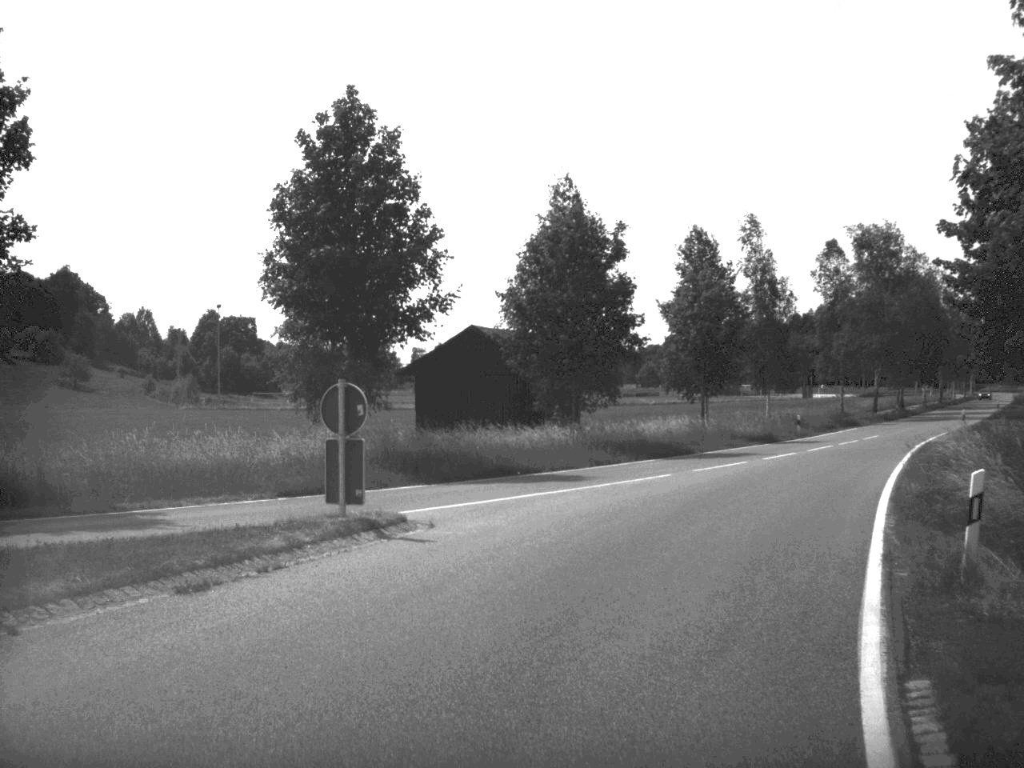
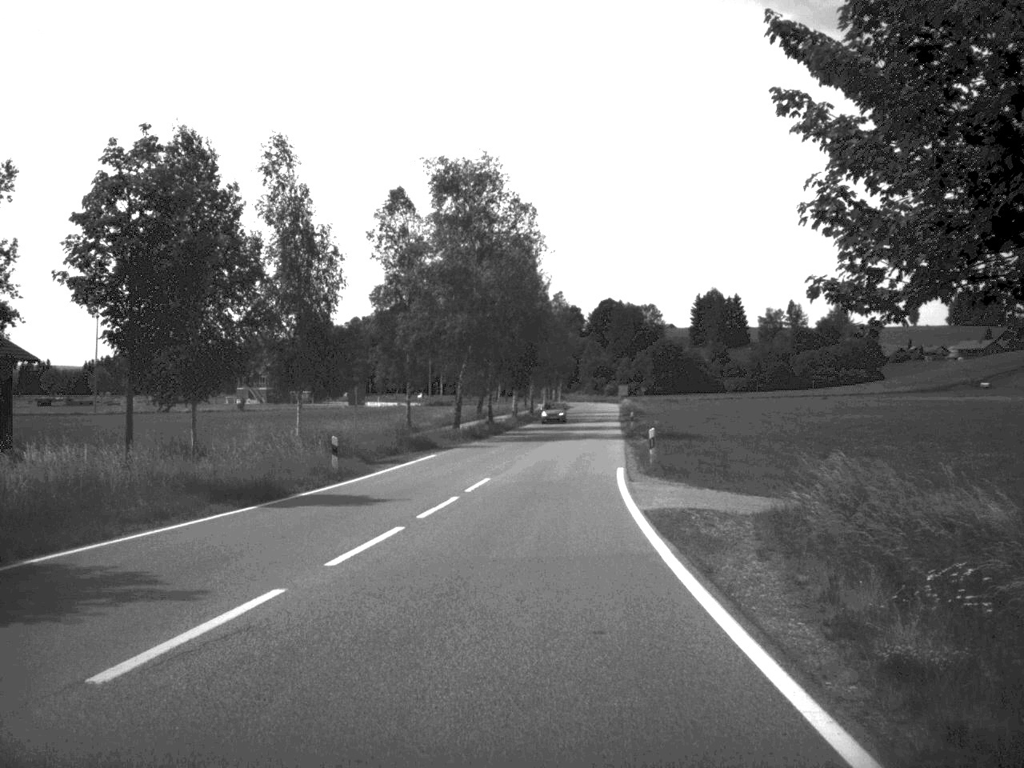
(+5.8, +26.6) m; +19°
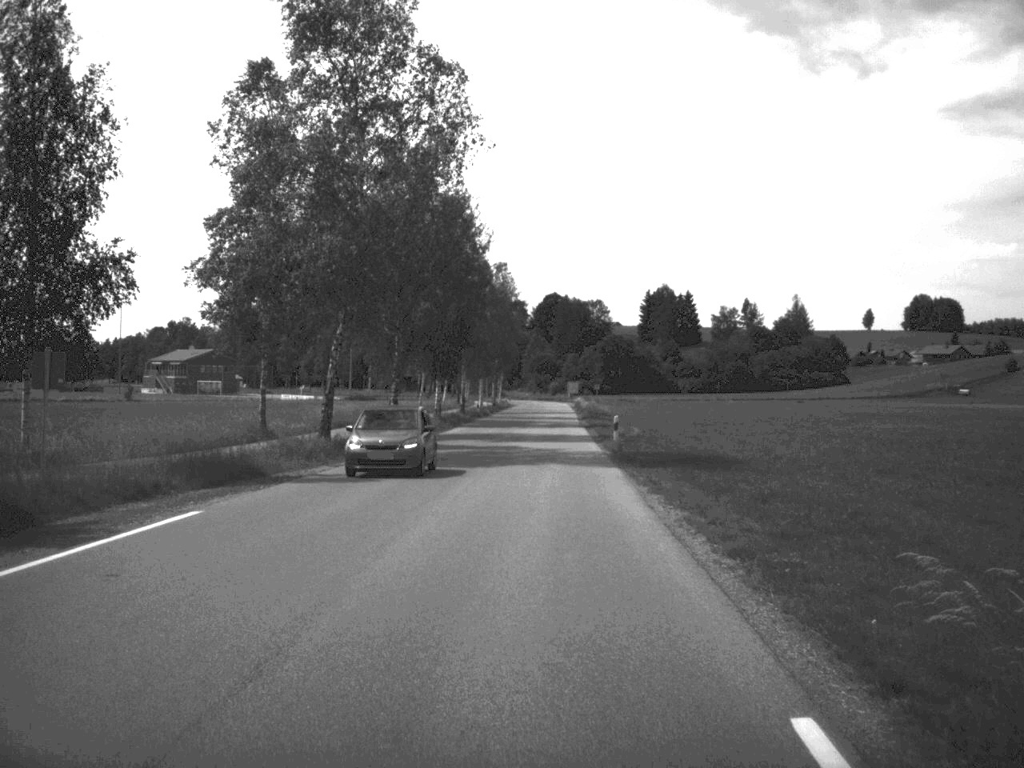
(+0.6, +25.4) m; +3°
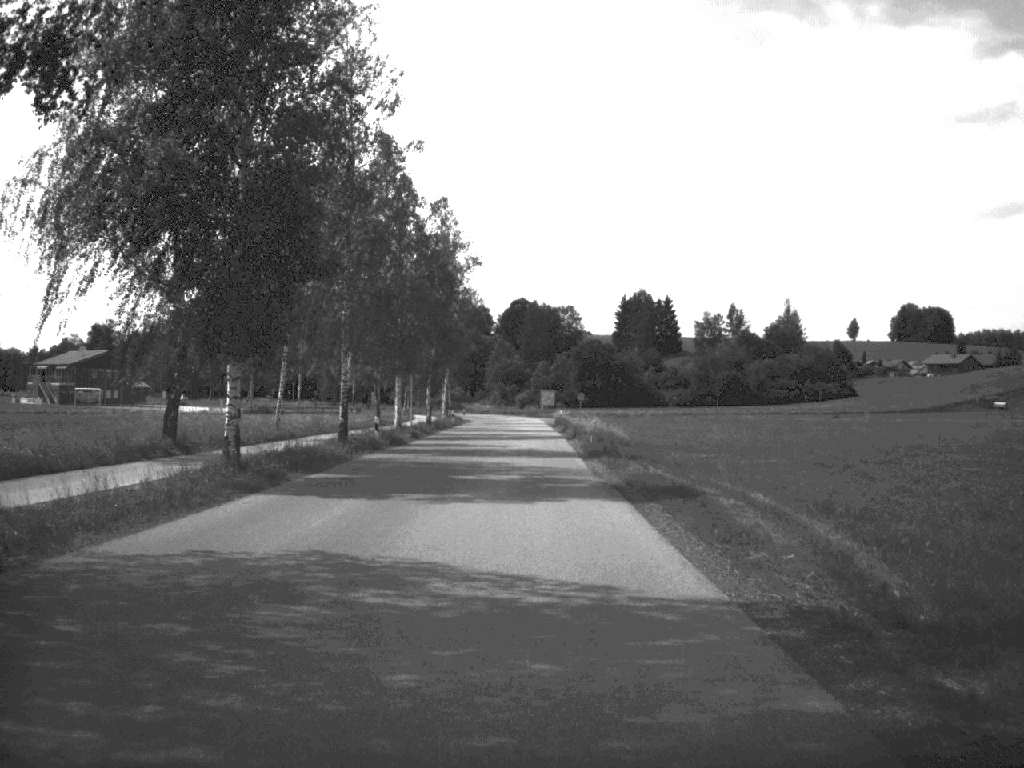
(+0.7, +41.3) m; +1°
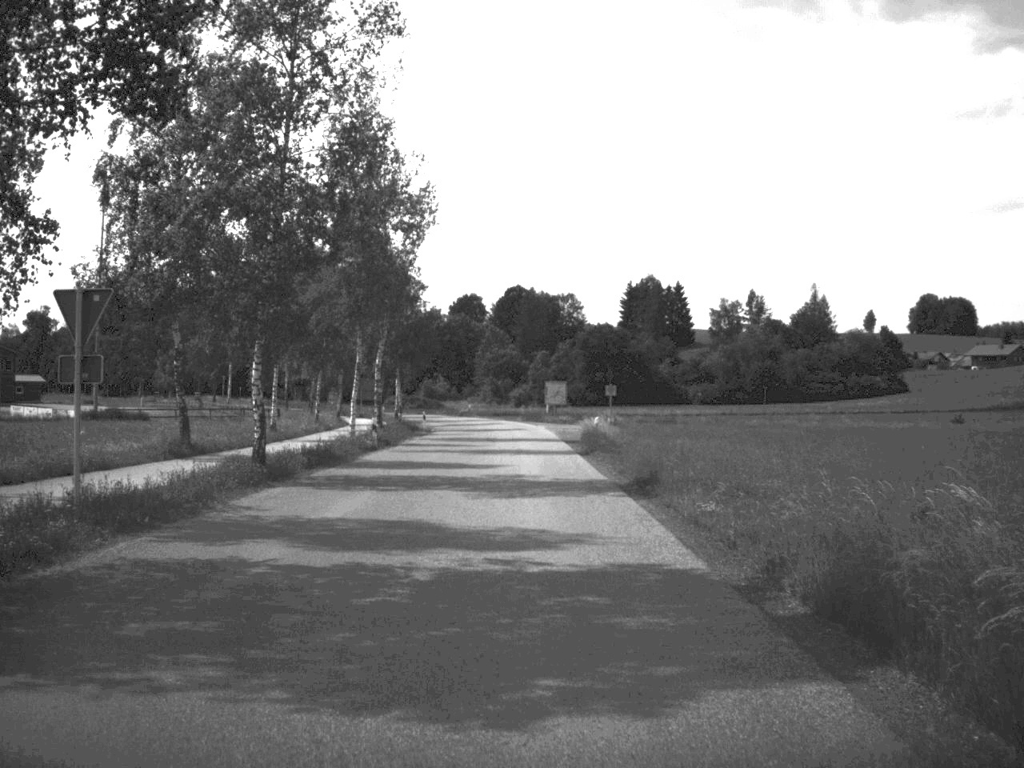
(0.0, +44.5) m; 0°
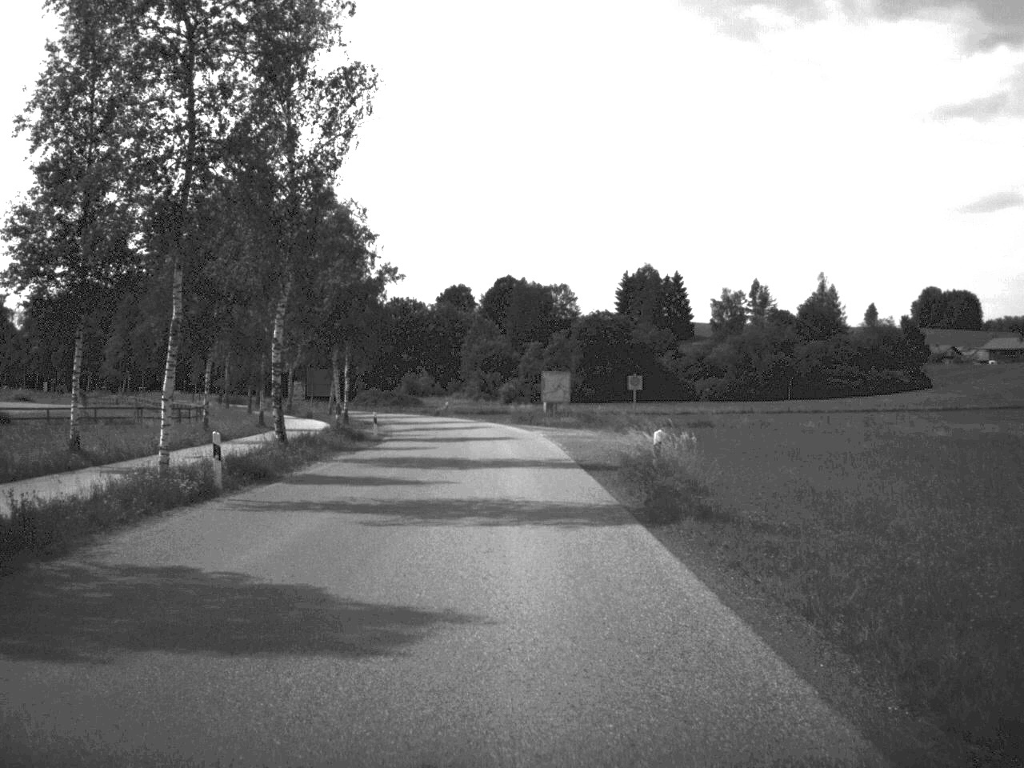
(0.0, +21.1) m; 0°
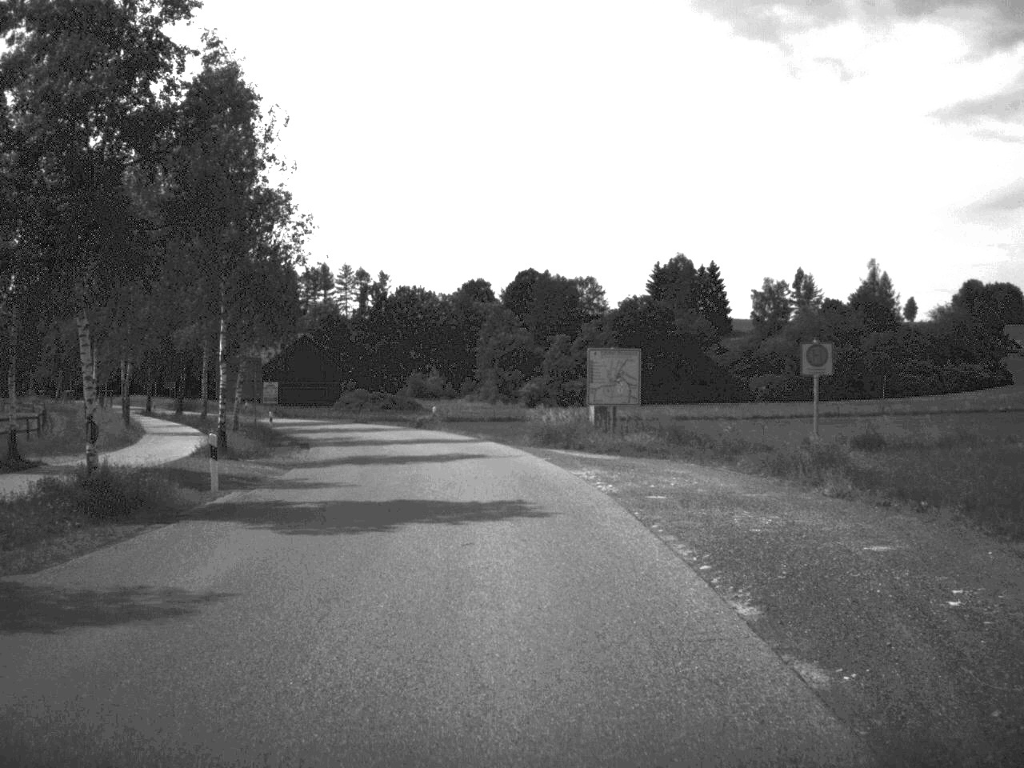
(-0.2, +30.8) m; -1°
